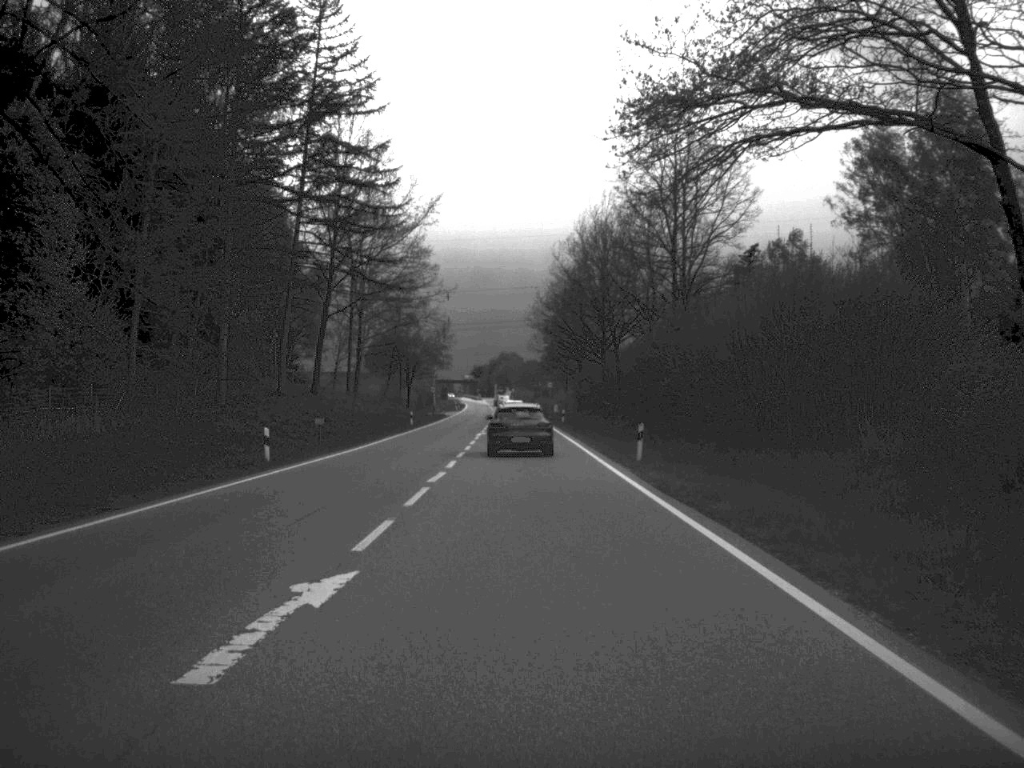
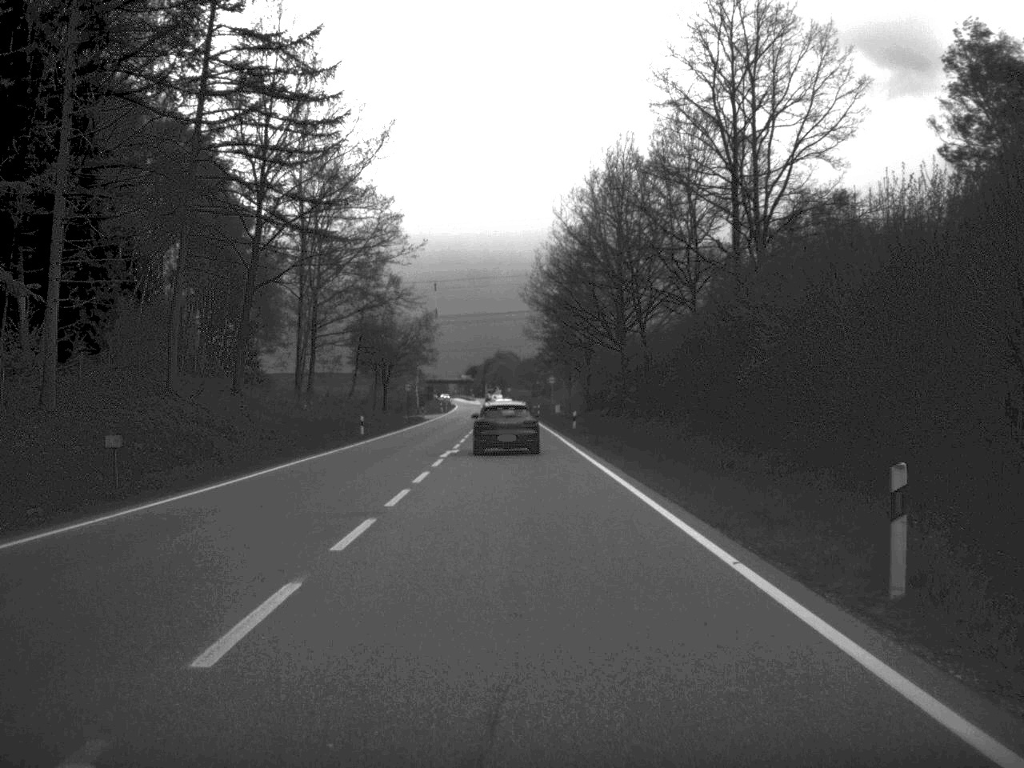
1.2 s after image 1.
(0.0, +23.6) m; 0°
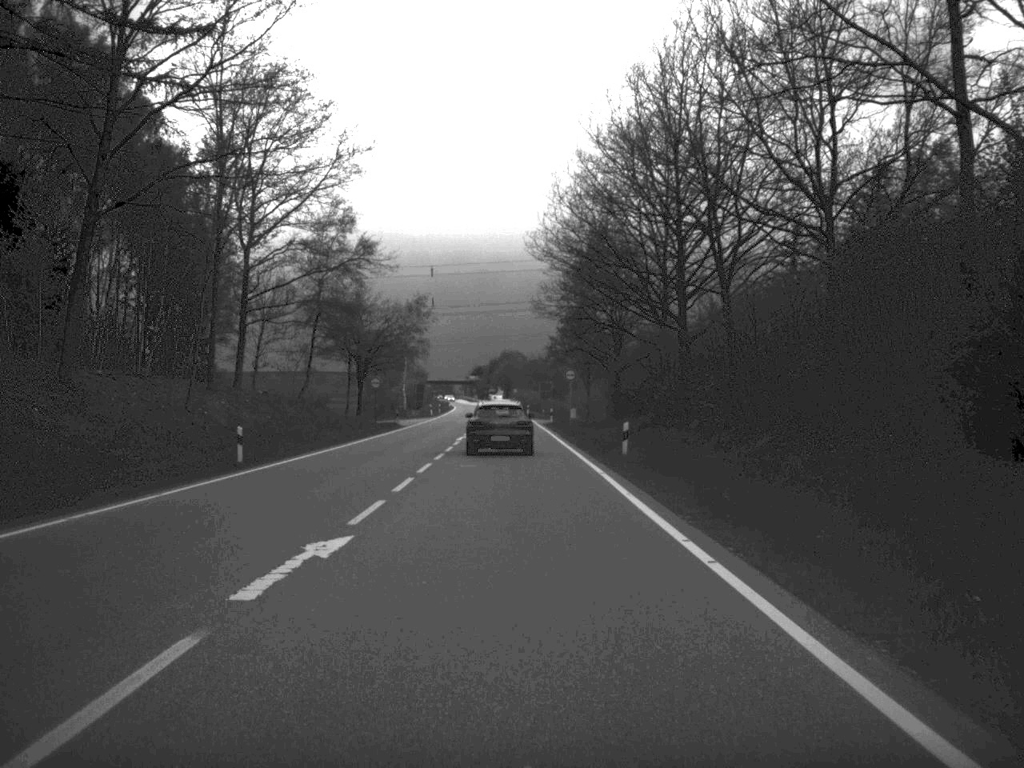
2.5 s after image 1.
(-0.1, +26.6) m; 0°
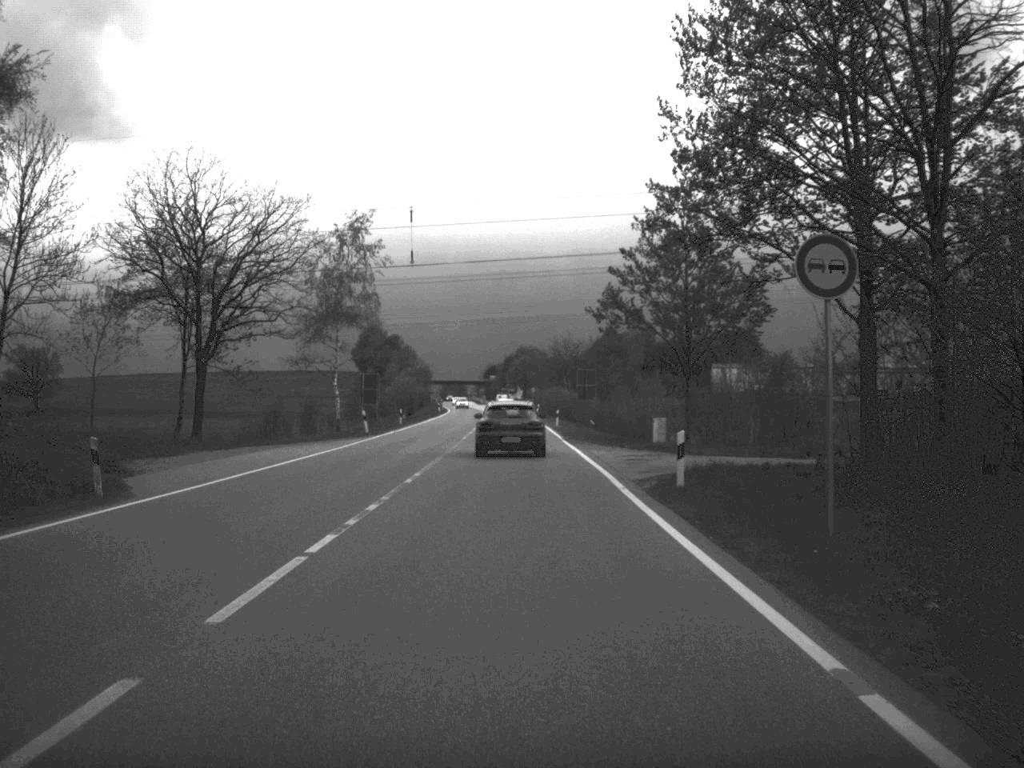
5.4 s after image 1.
(-0.7, +60.5) m; -1°
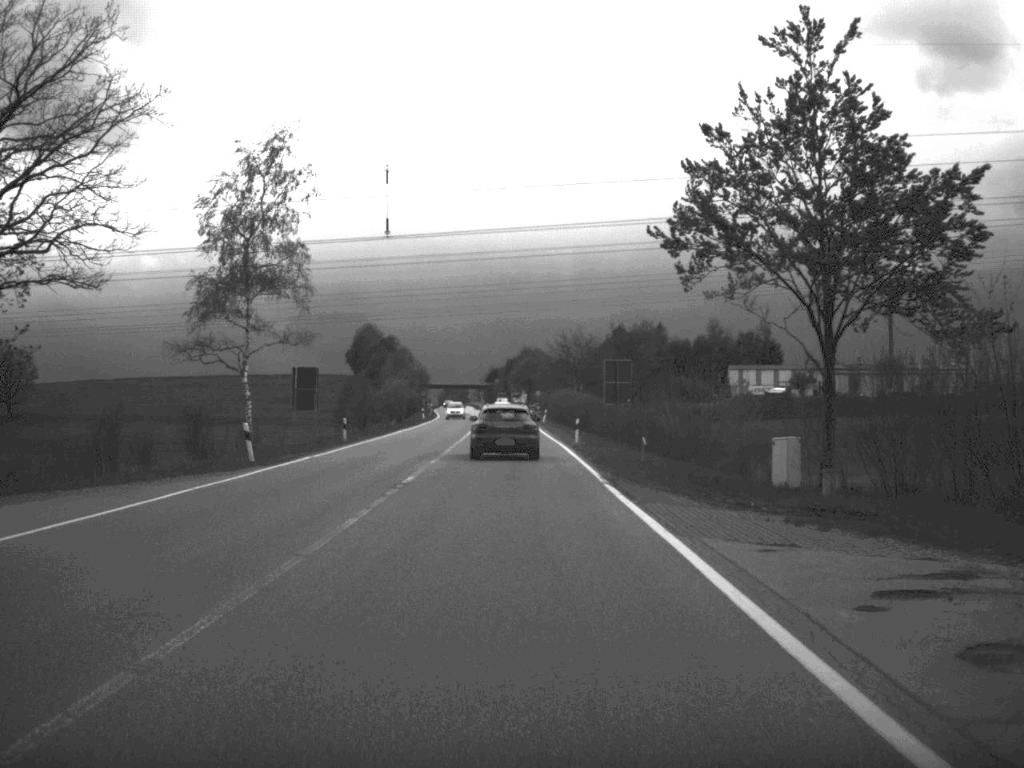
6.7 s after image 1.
(0.0, +25.7) m; 0°
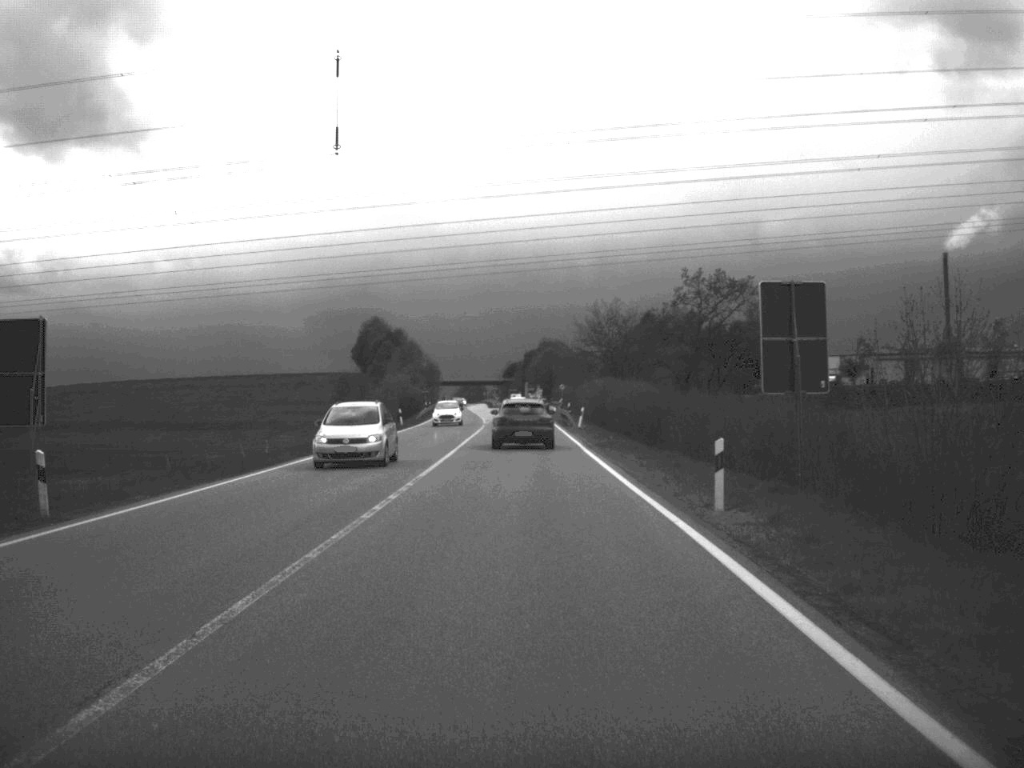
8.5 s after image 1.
(-0.3, +35.4) m; -1°
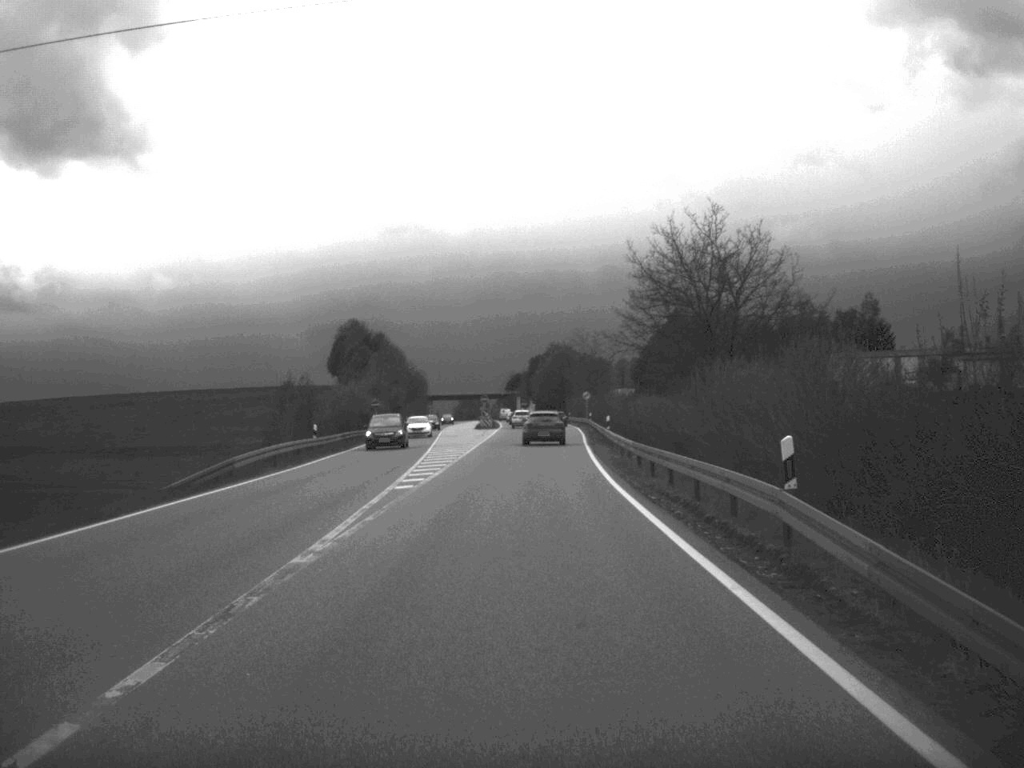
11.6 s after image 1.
(-0.2, +63.5) m; 0°
